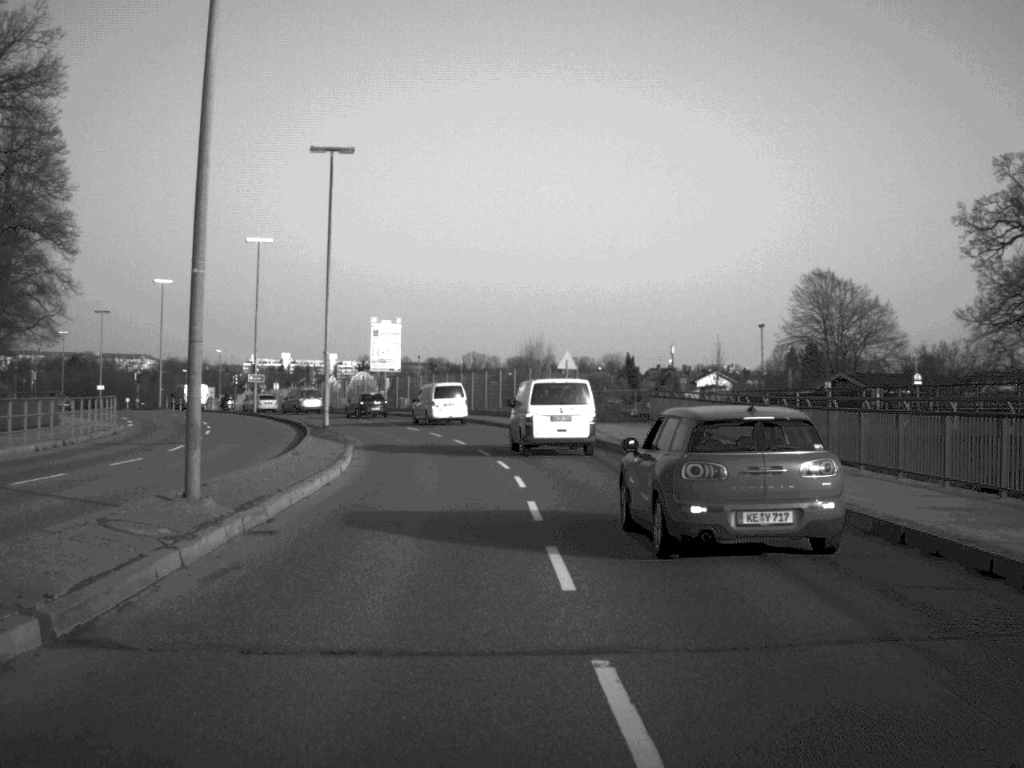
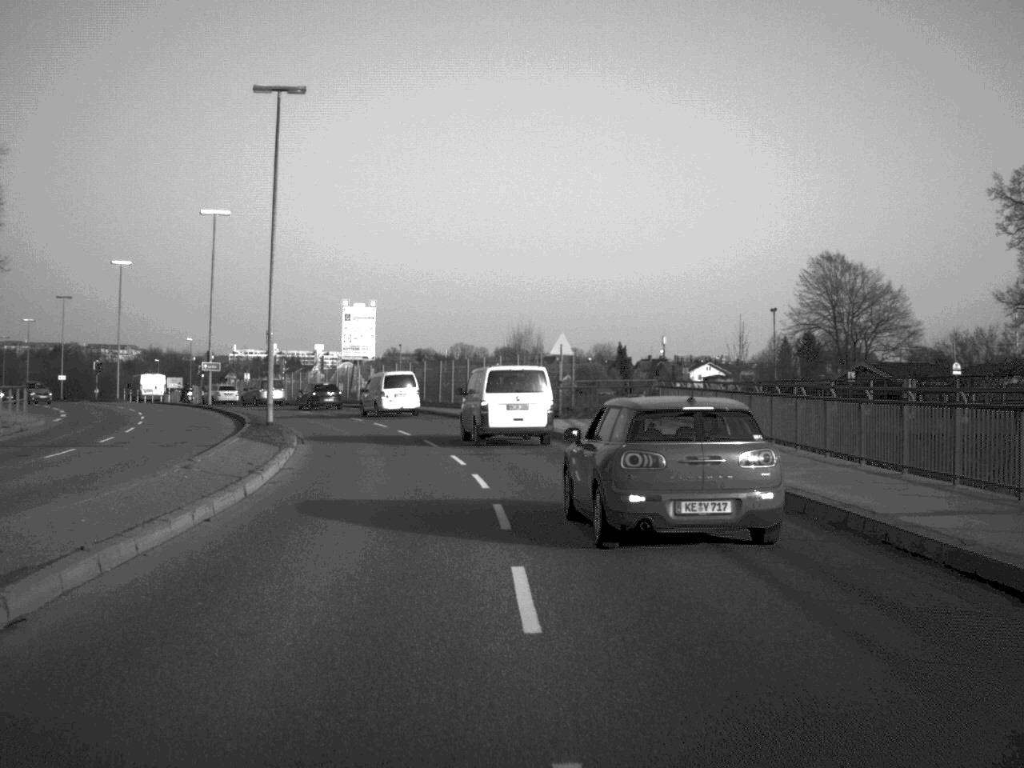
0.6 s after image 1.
(0.0, +8.0) m; 0°
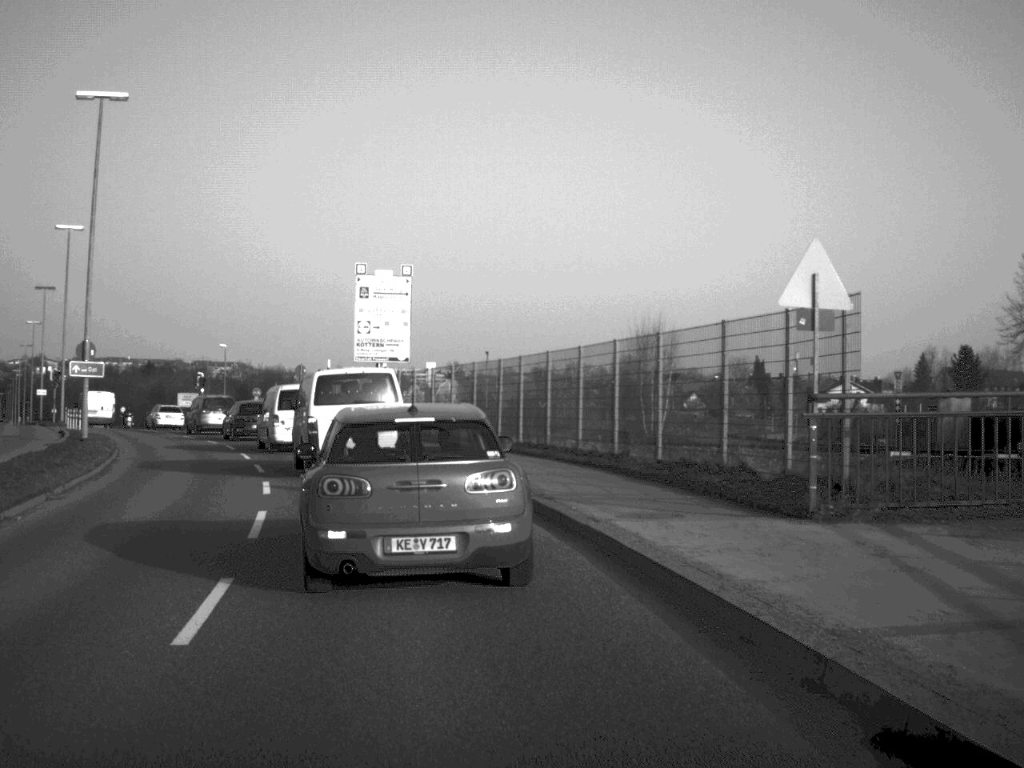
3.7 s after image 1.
(-0.4, +30.3) m; -5°
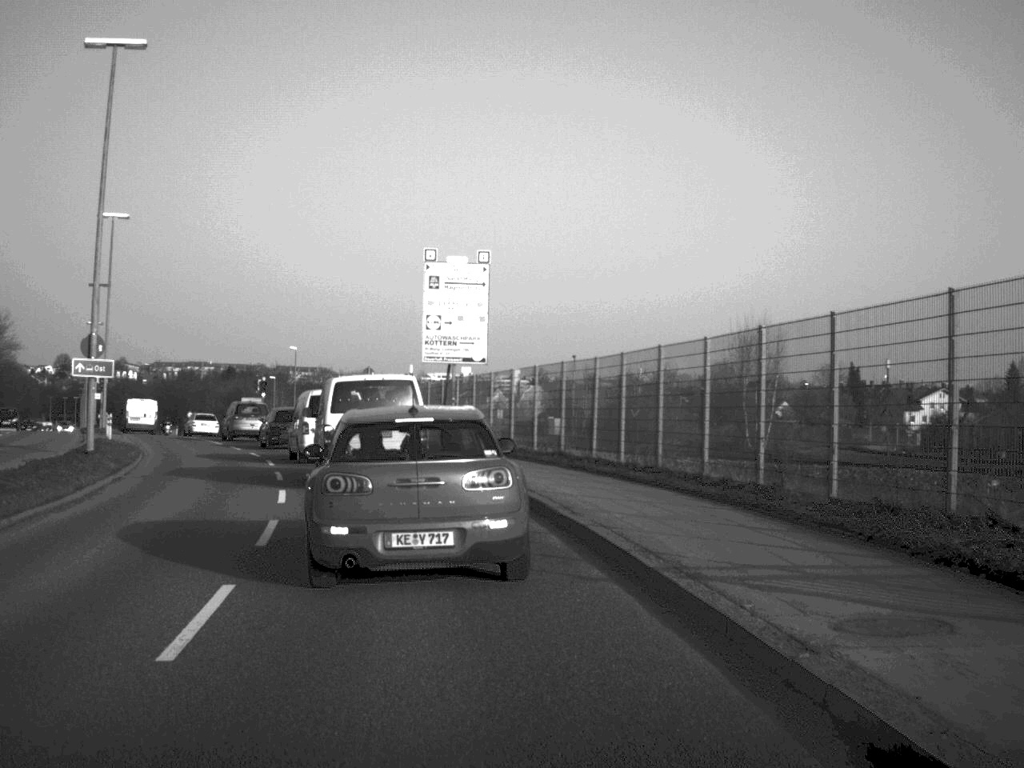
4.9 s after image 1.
(-0.2, +6.4) m; -4°
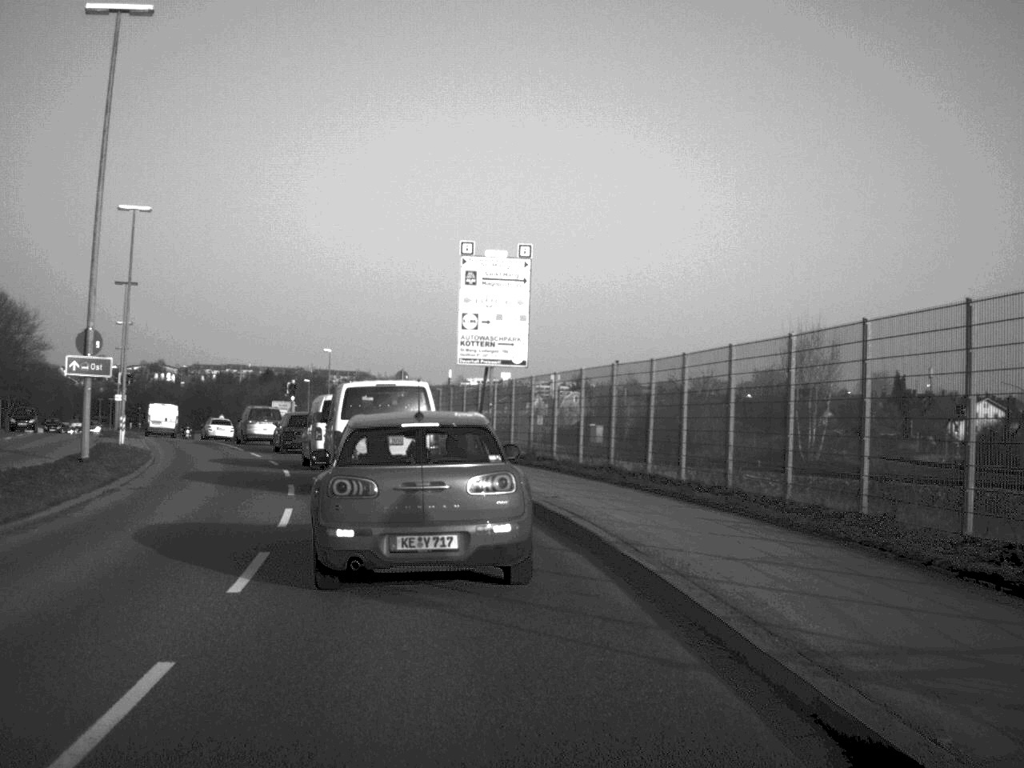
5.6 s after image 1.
(0.0, +3.1) m; -2°
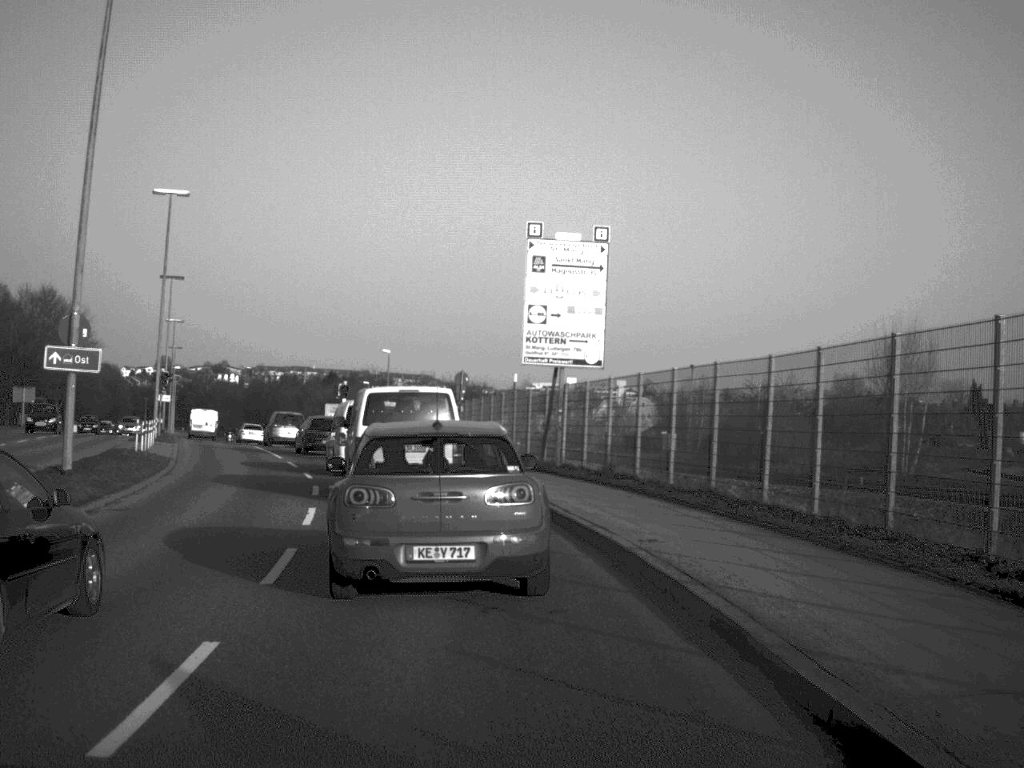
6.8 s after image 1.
(-0.1, +5.0) m; -3°
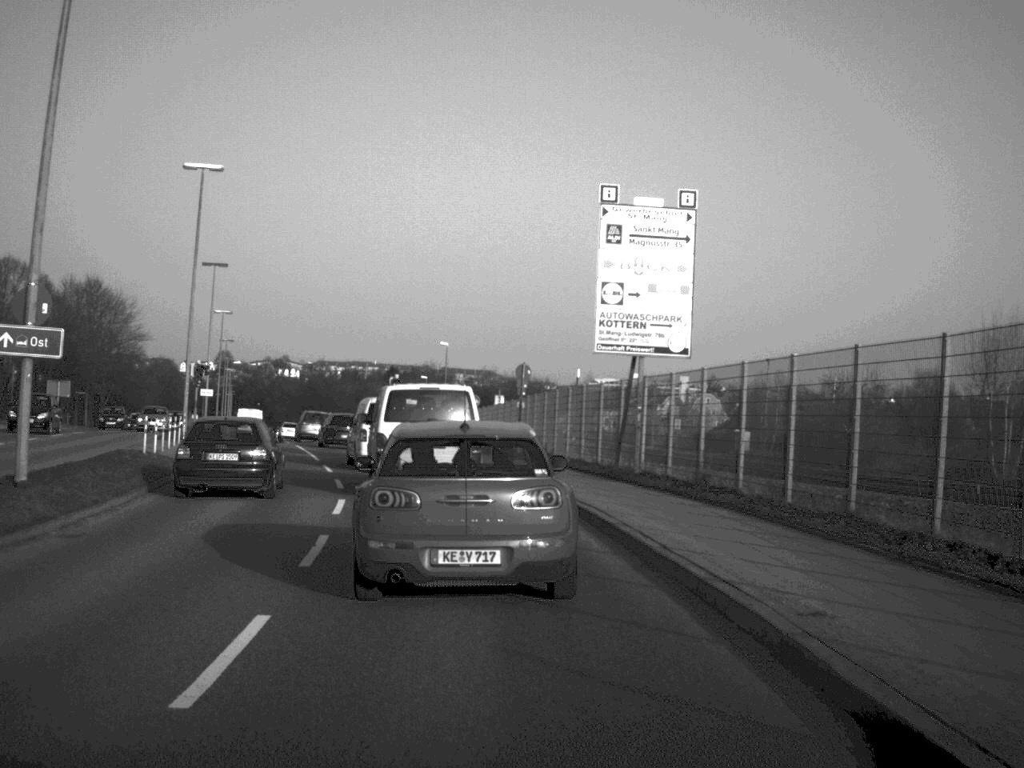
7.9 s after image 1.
(-0.1, +4.9) m; -3°
